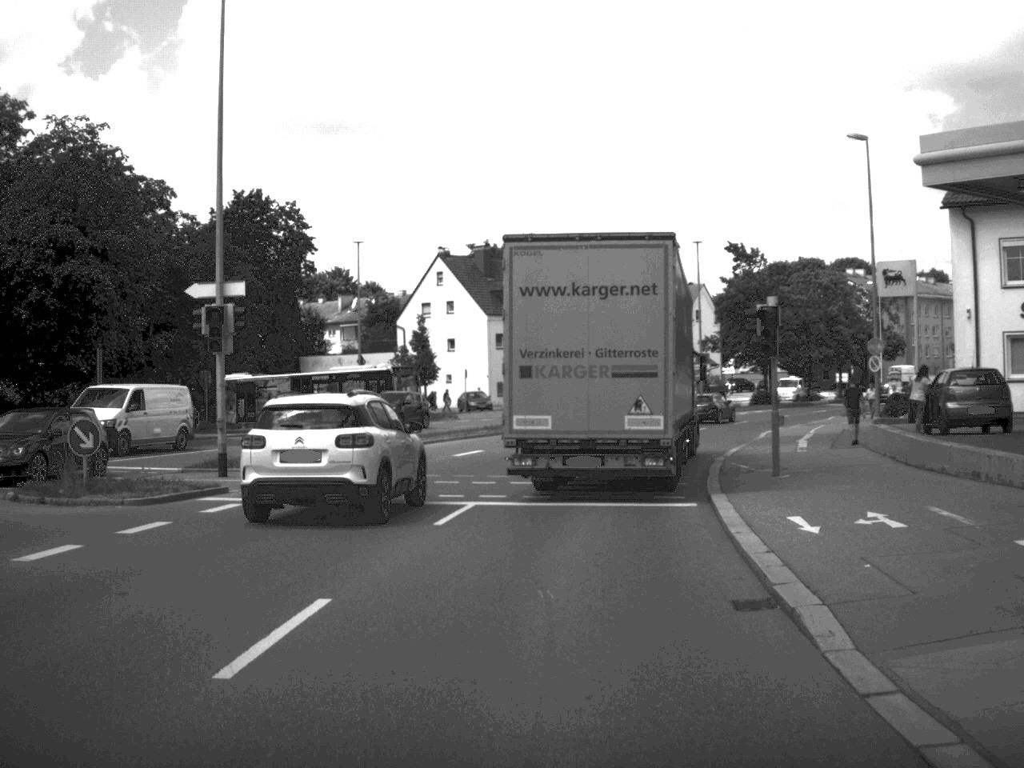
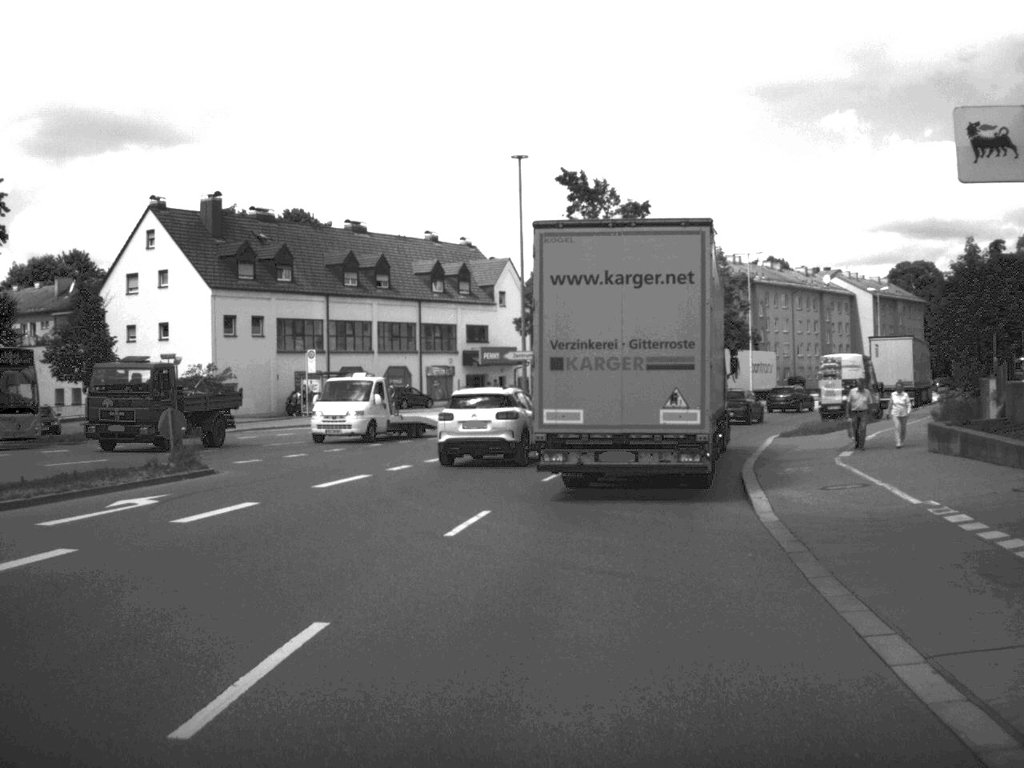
(+2.4, +29.4) m; +9°
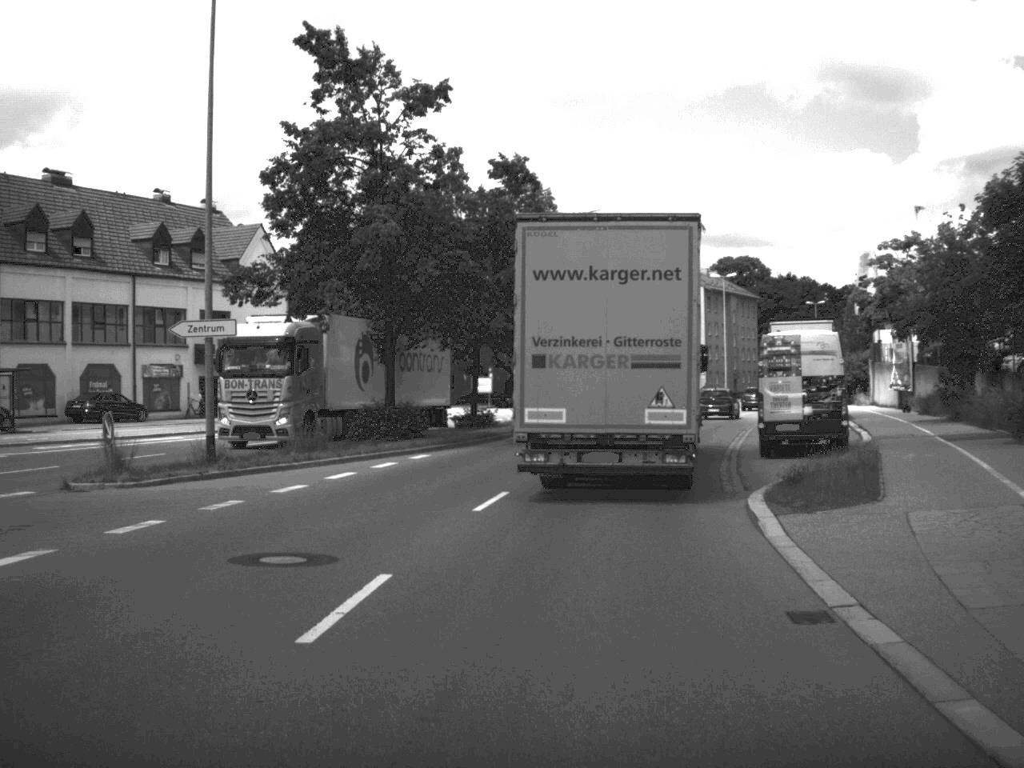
(+1.8, +23.0) m; +9°
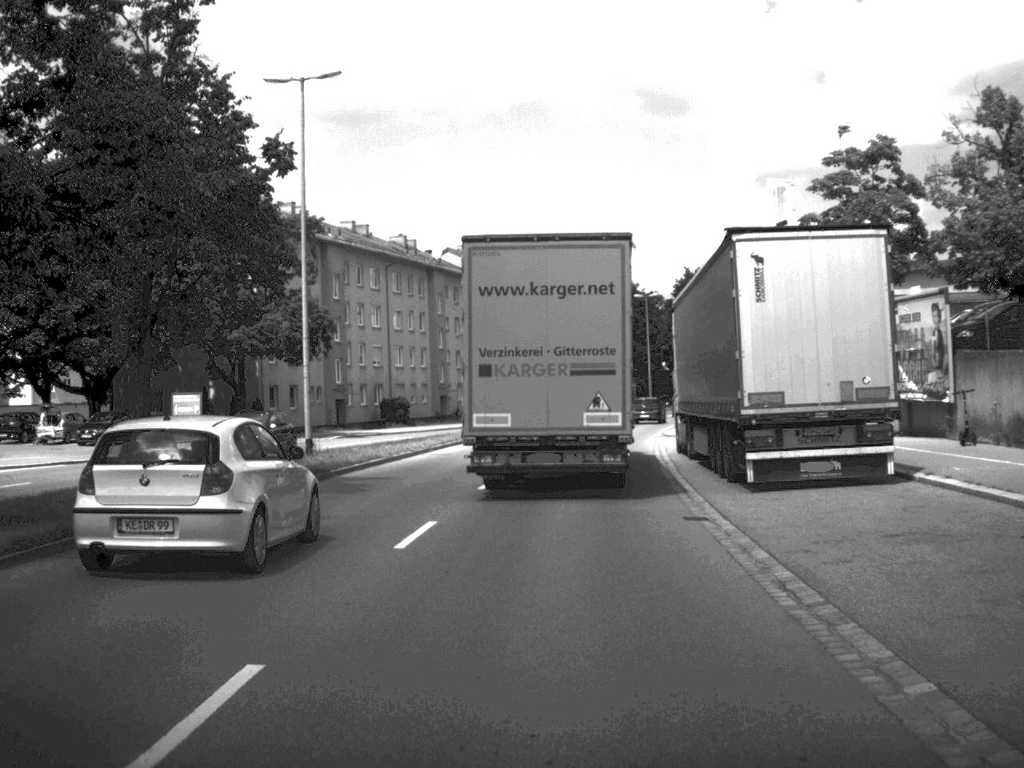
(+2.6, +29.6) m; +9°
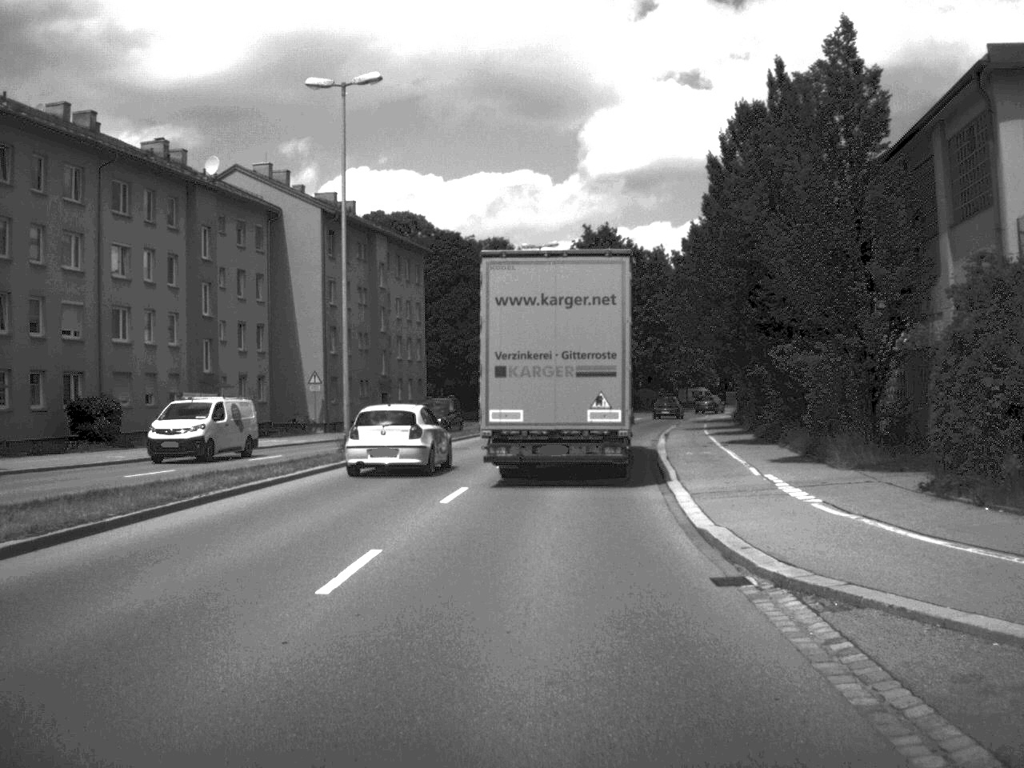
(+2.0, +38.3) m; +6°
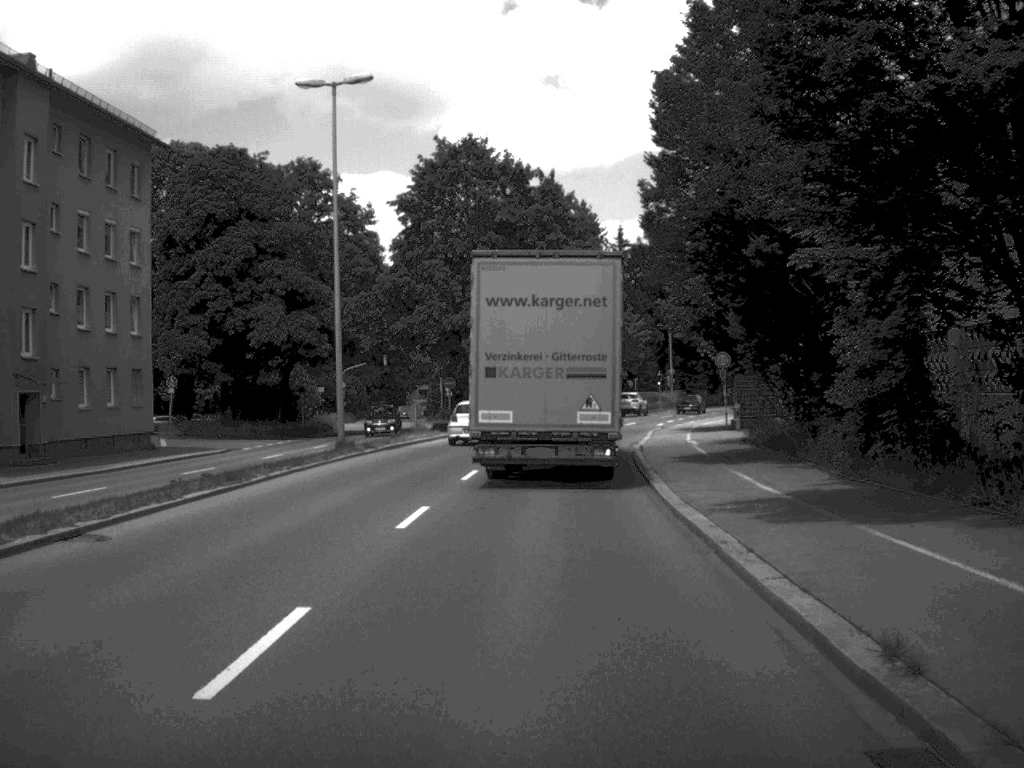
(+2.0, +38.8) m; +6°
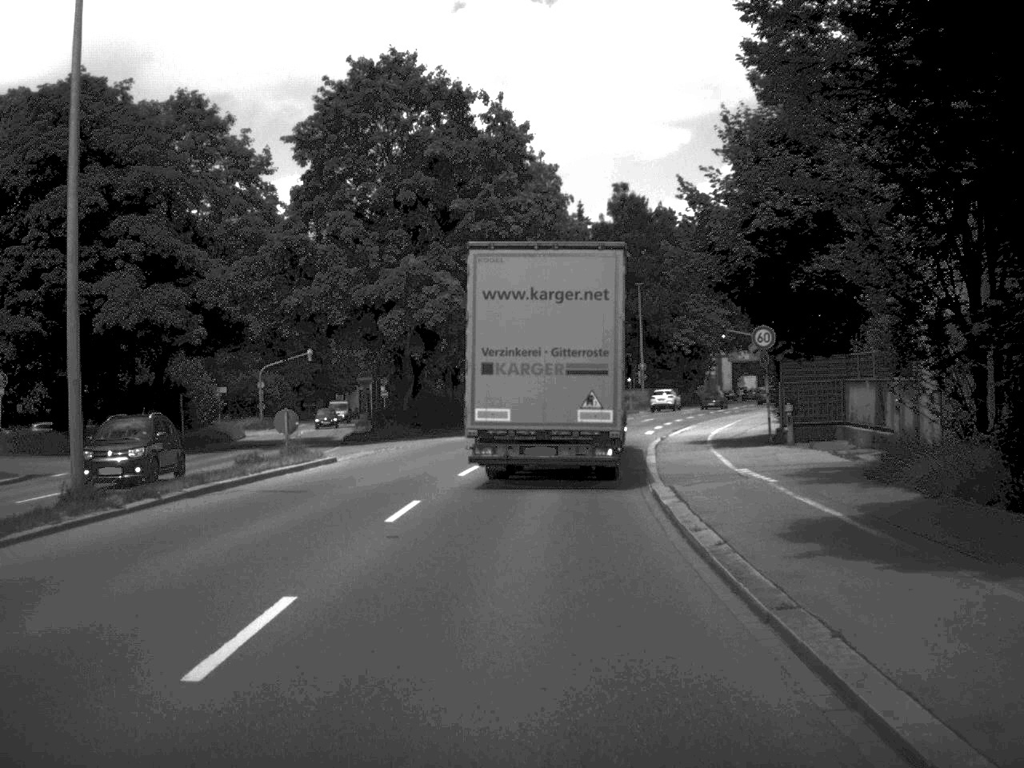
(+0.3, +17.2) m; +2°
